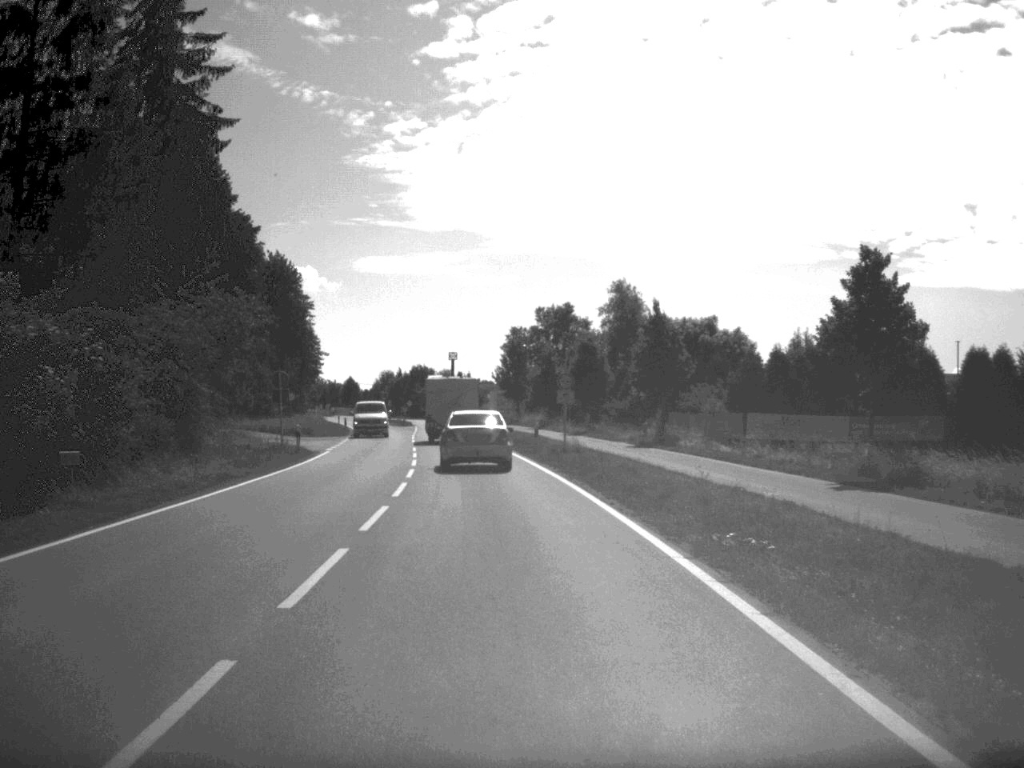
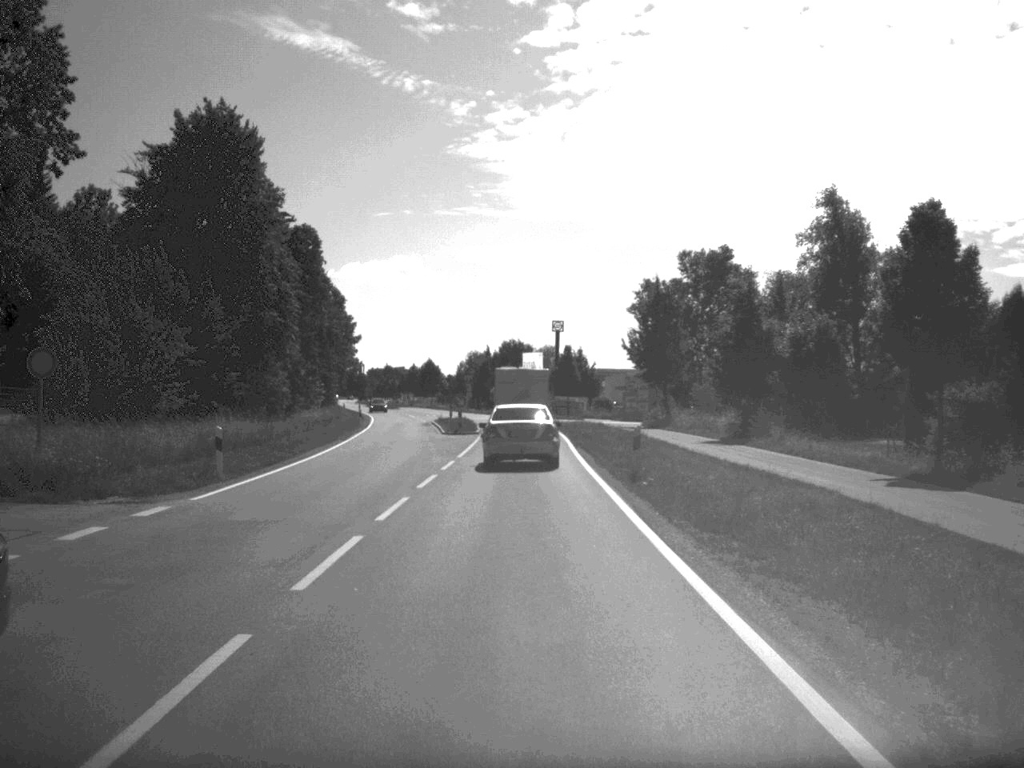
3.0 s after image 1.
(-2.8, +52.2) m; -5°
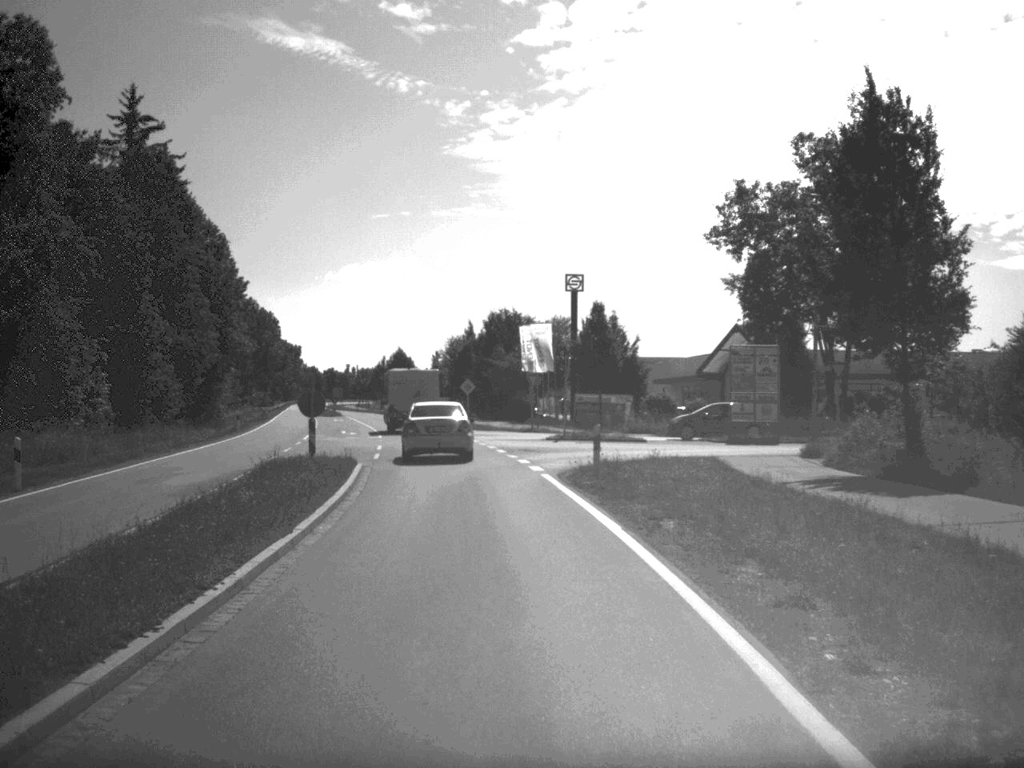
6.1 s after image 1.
(+0.1, +49.8) m; 0°
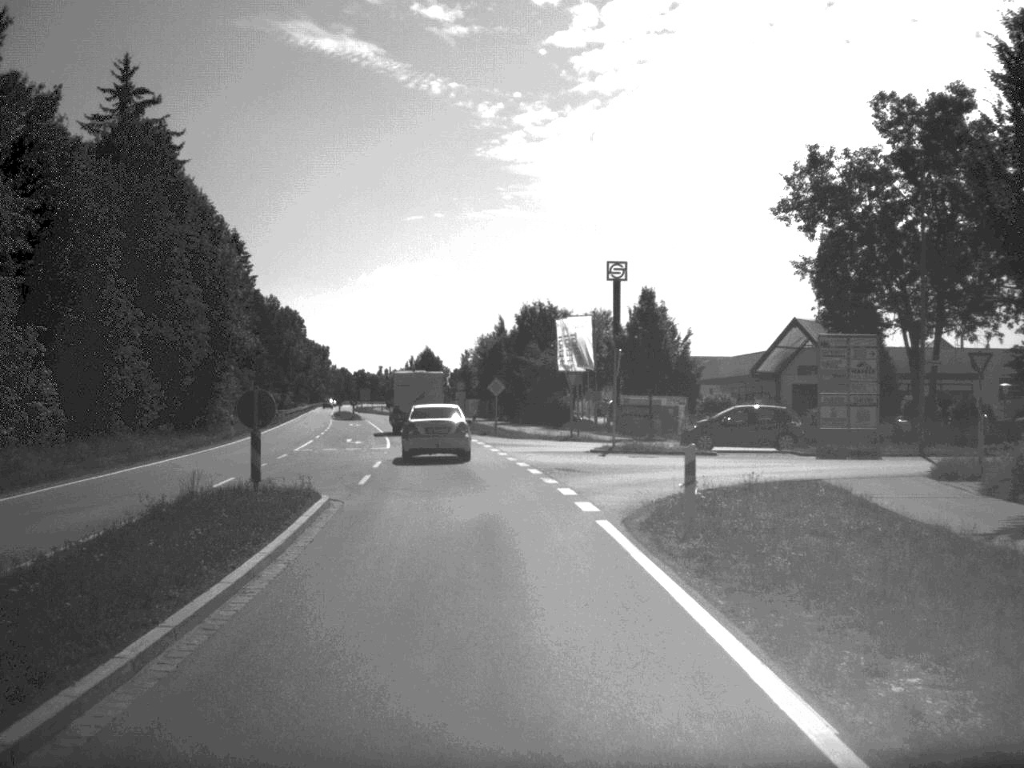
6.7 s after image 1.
(-0.1, +9.0) m; -2°
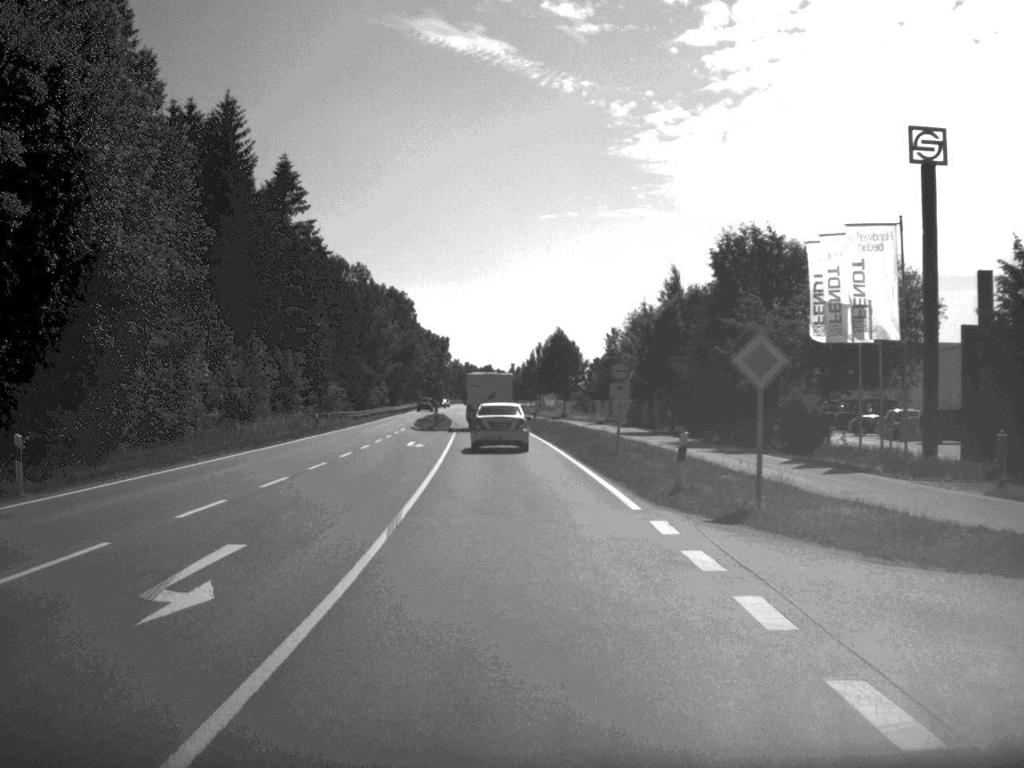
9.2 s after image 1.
(-2.5, +38.1) m; -6°
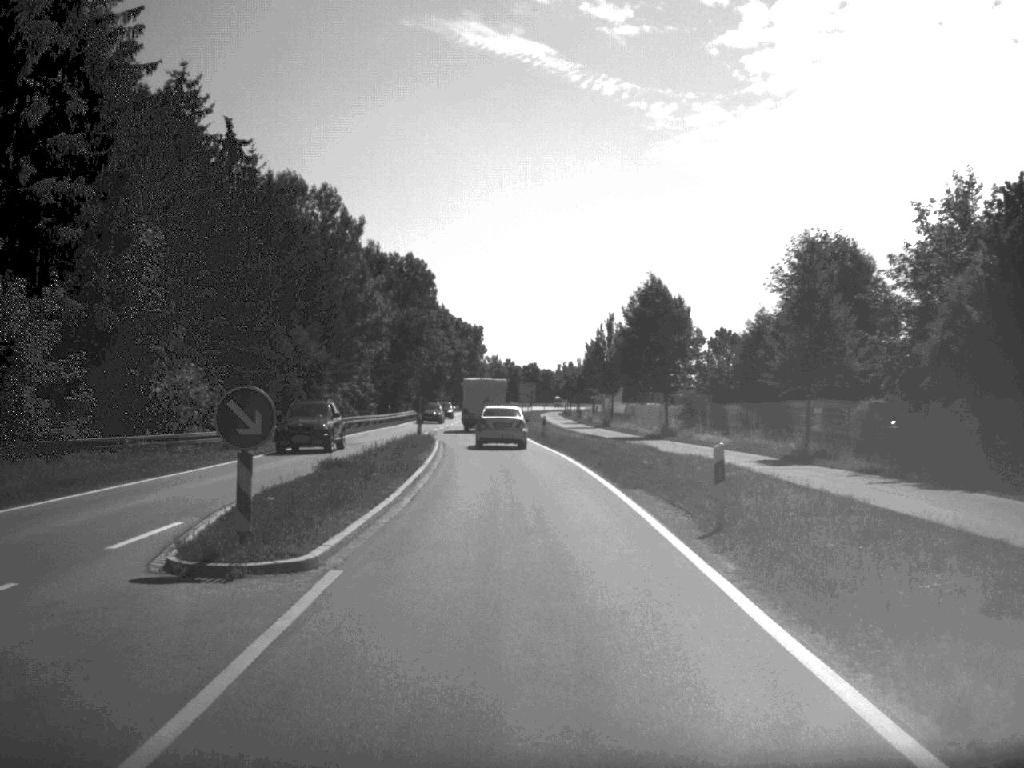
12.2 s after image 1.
(-1.3, +50.5) m; -2°
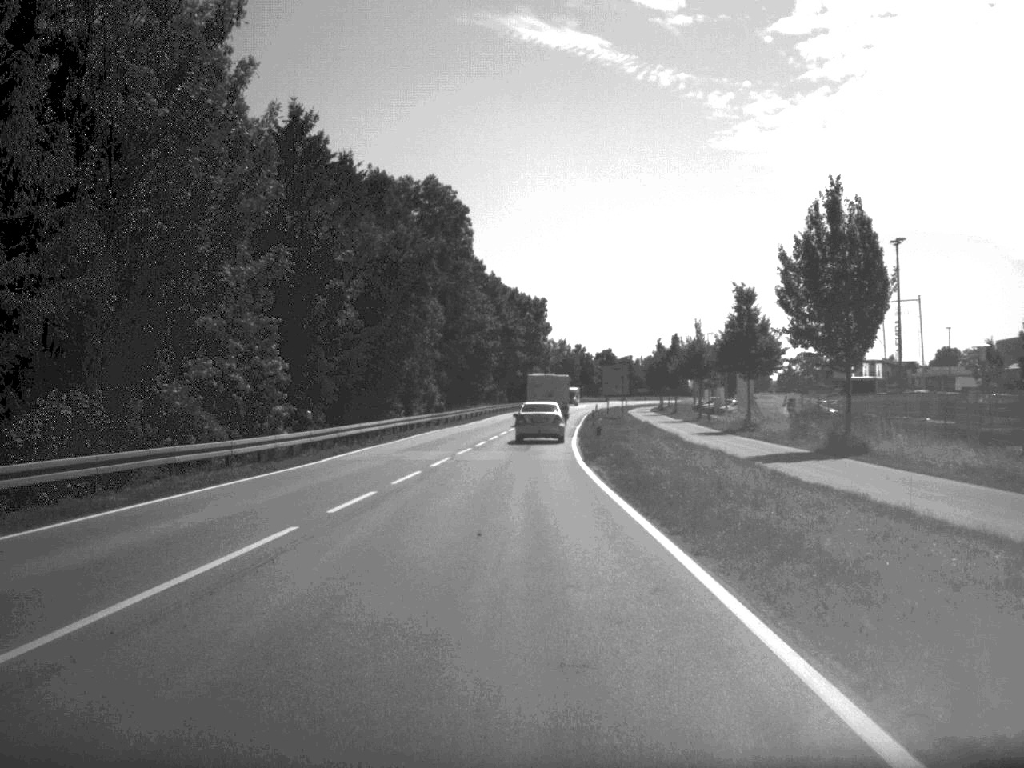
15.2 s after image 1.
(-1.4, +51.7) m; -3°
